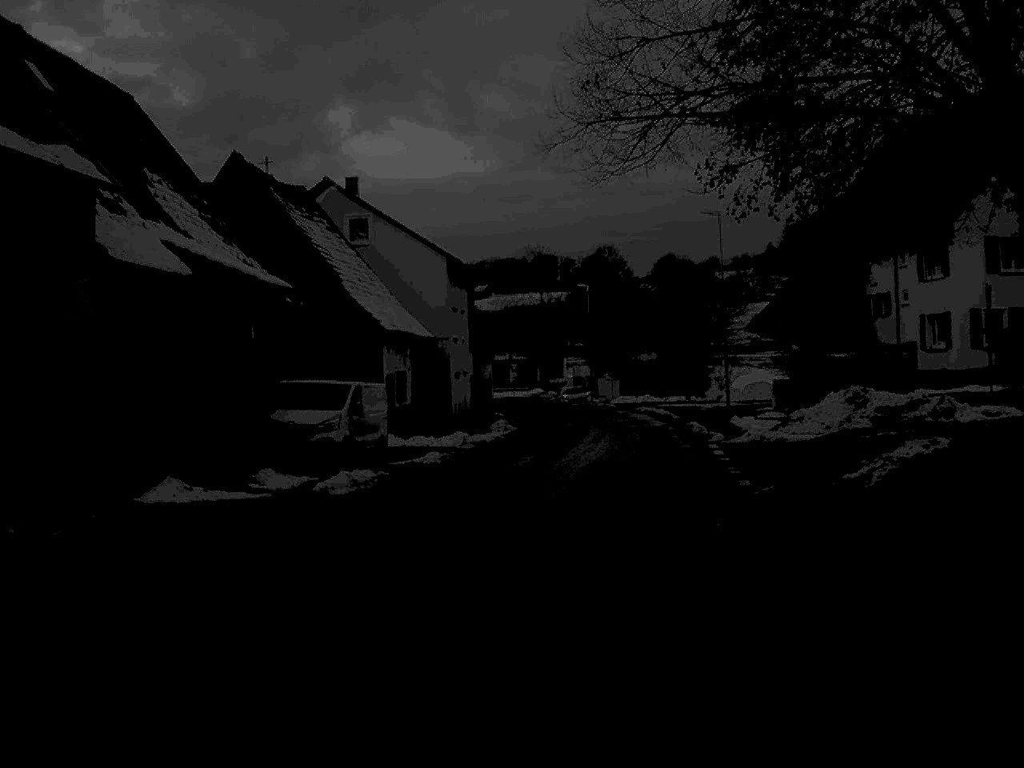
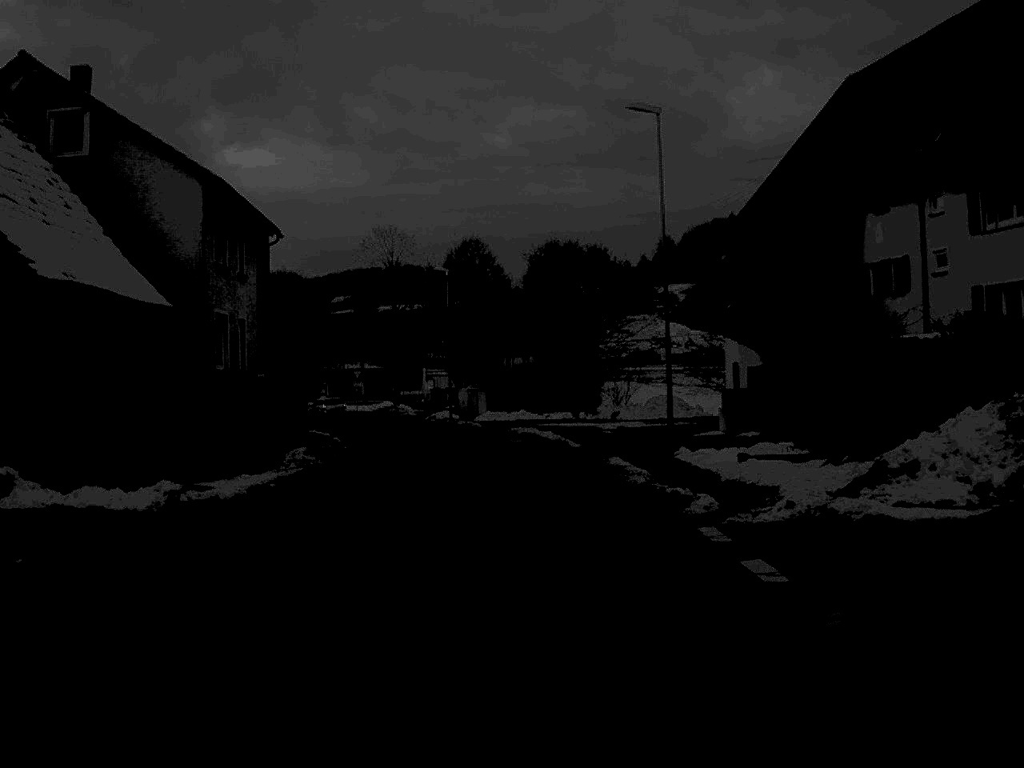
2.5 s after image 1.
(+1.2, +19.8) m; +6°
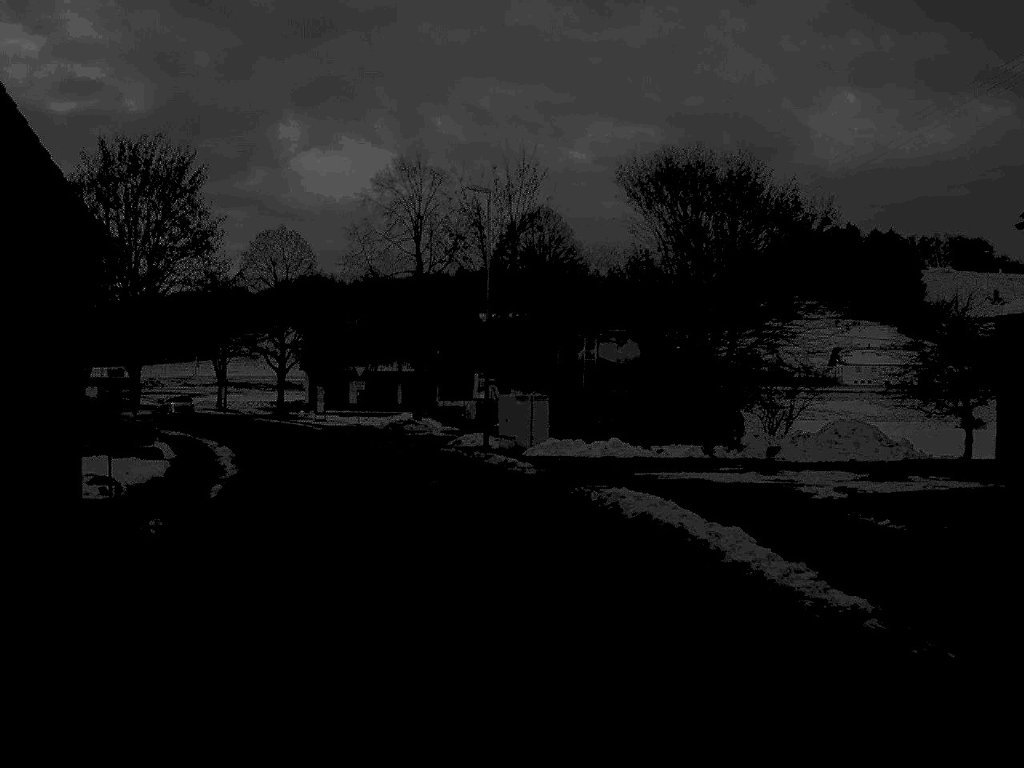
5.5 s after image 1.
(-0.6, +29.3) m; -3°
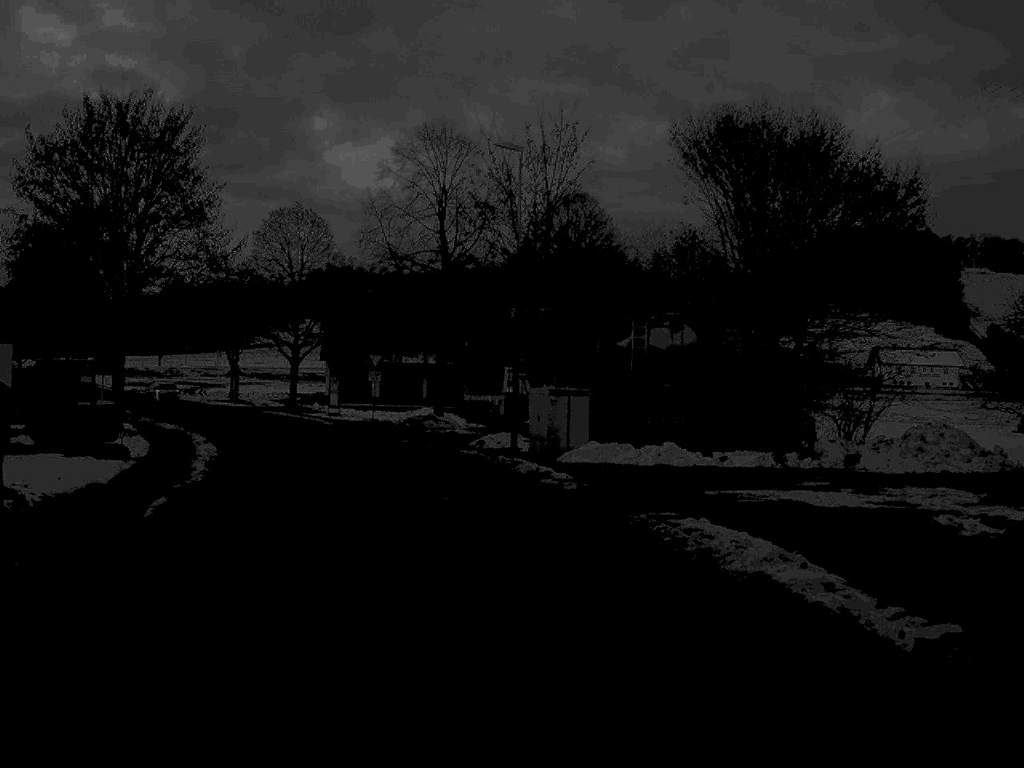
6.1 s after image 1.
(-0.1, +6.0) m; -1°
